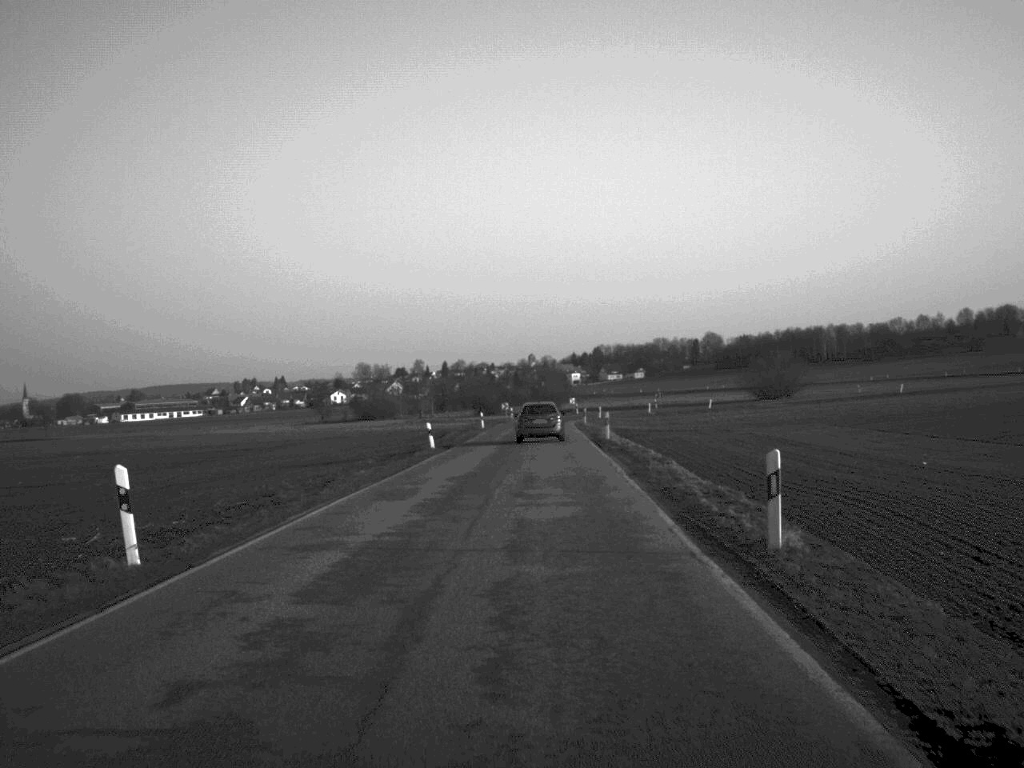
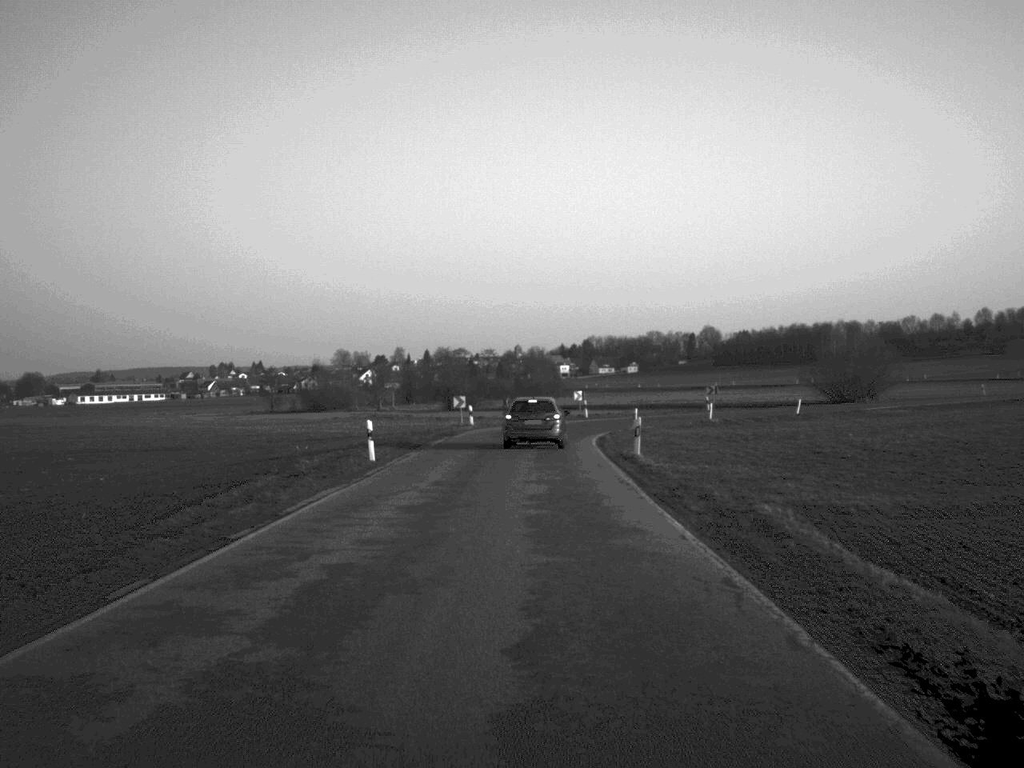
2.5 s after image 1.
(+0.6, +48.2) m; +1°
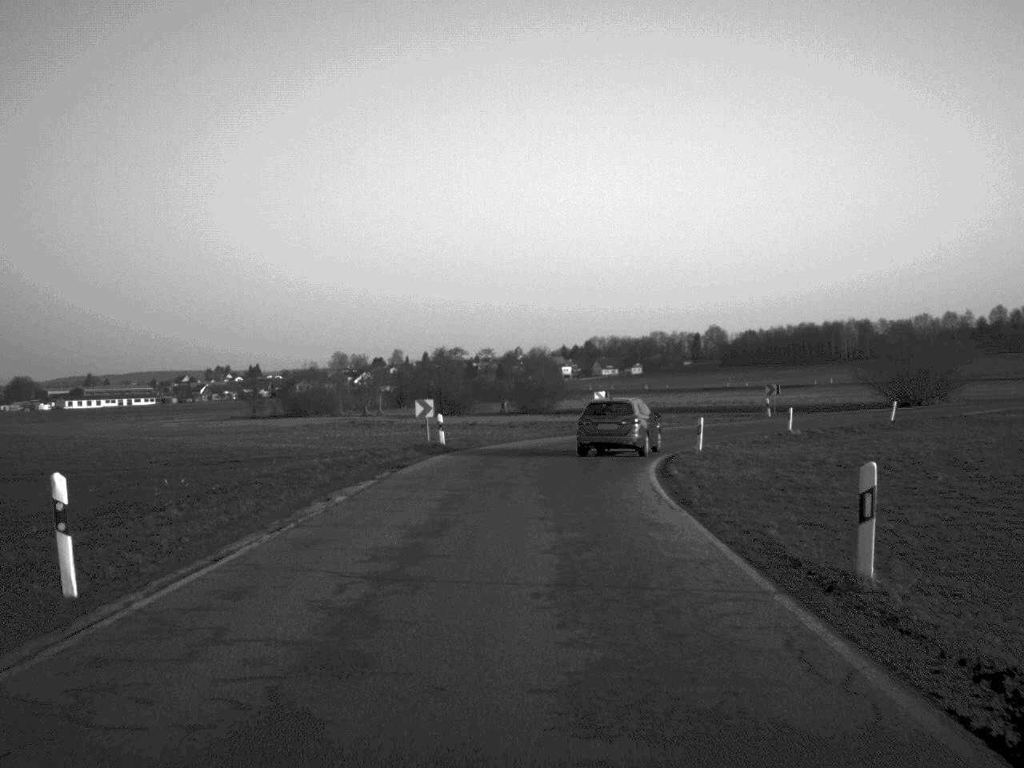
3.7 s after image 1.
(0.0, +20.3) m; 0°
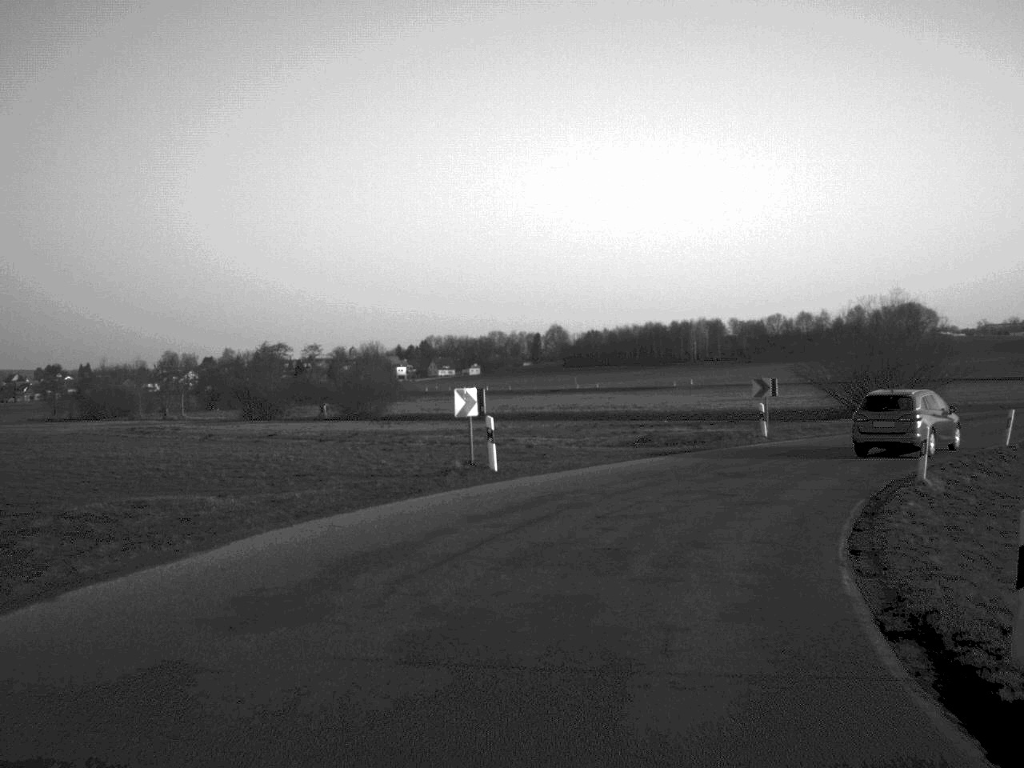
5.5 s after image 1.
(+0.9, +28.2) m; +8°
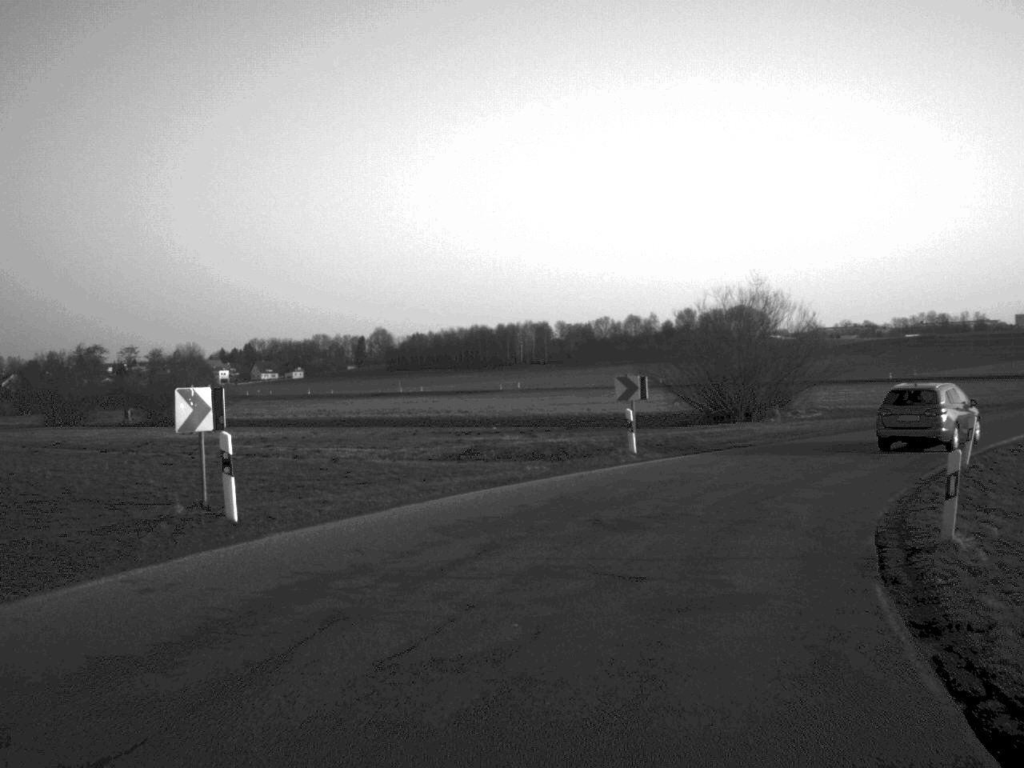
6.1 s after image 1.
(+0.6, +8.6) m; +8°
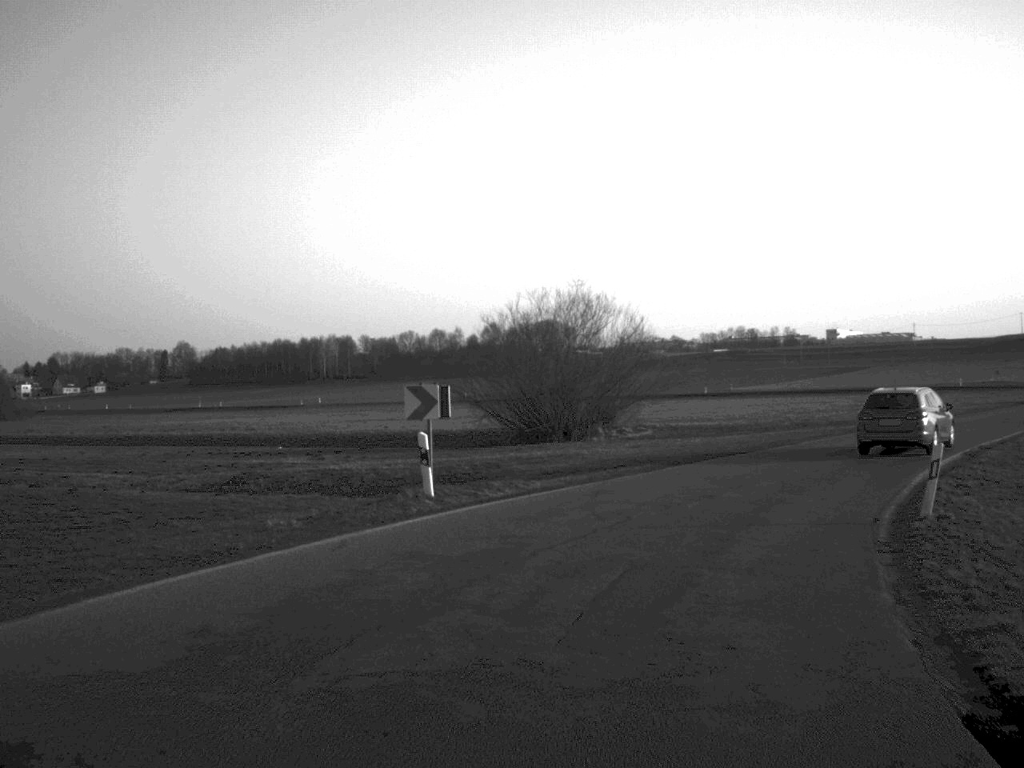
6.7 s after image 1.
(+0.6, +8.0) m; +9°
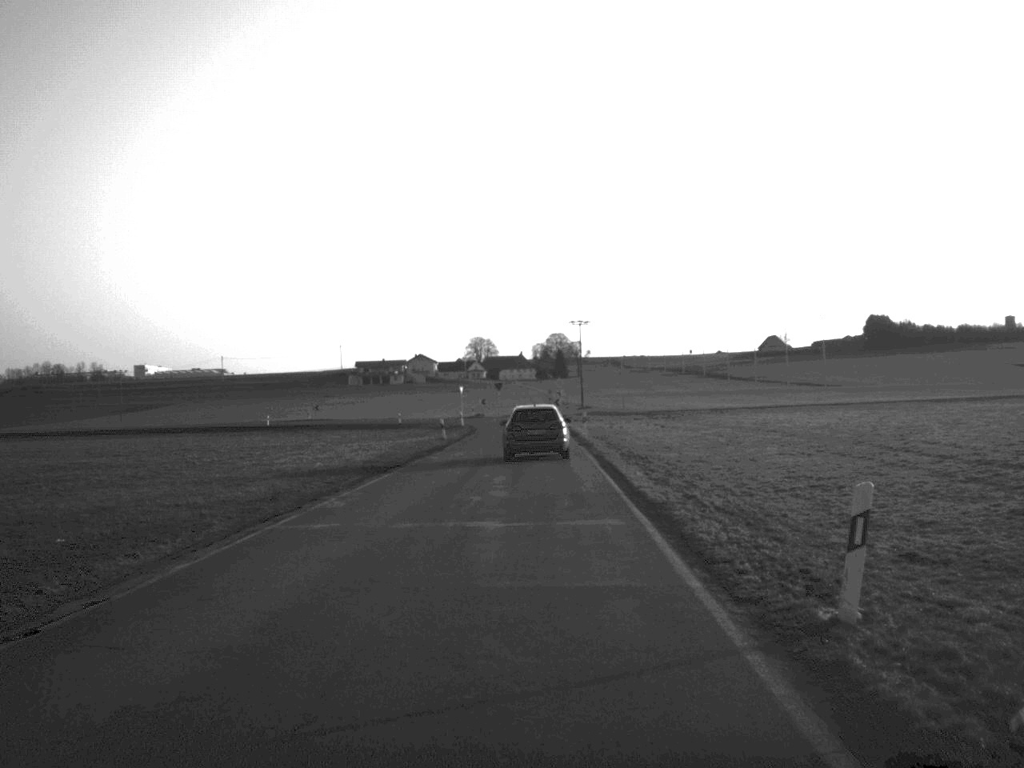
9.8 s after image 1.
(+13.3, +37.3) m; +30°
